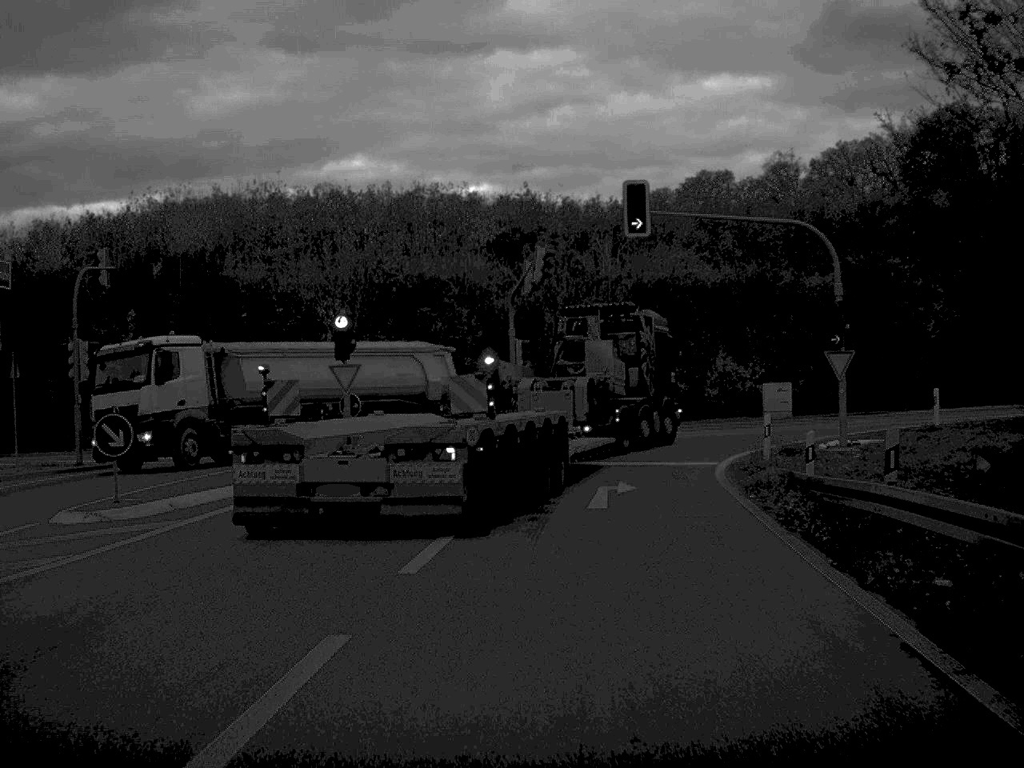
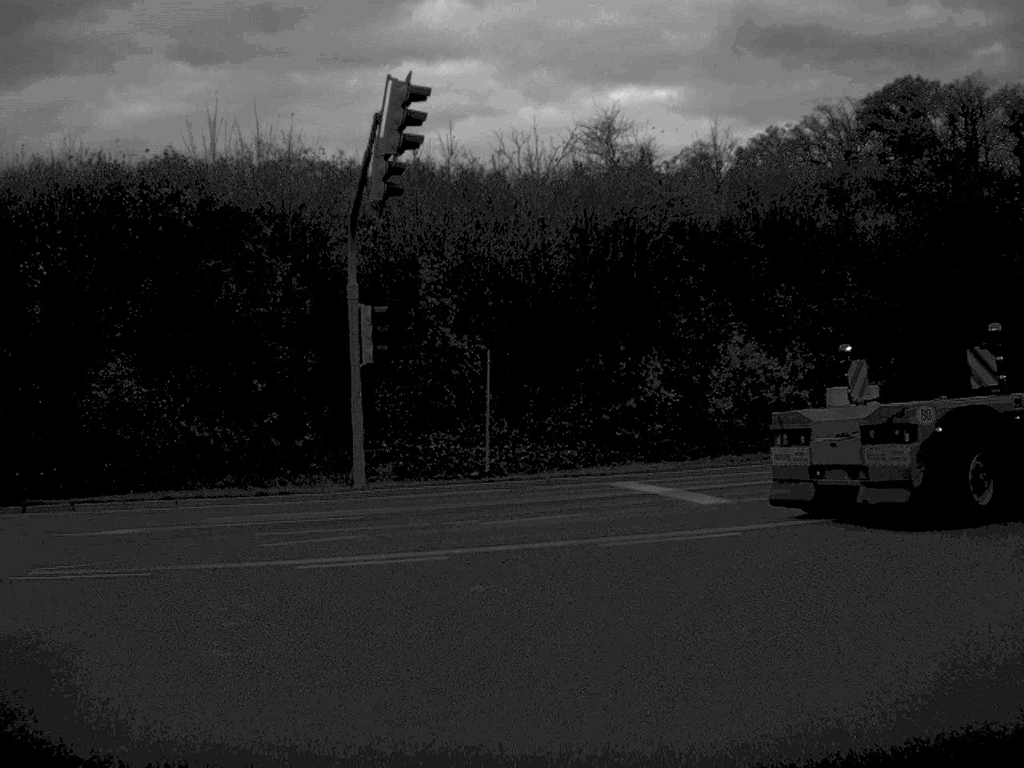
(+0.8, +23.8) m; +5°
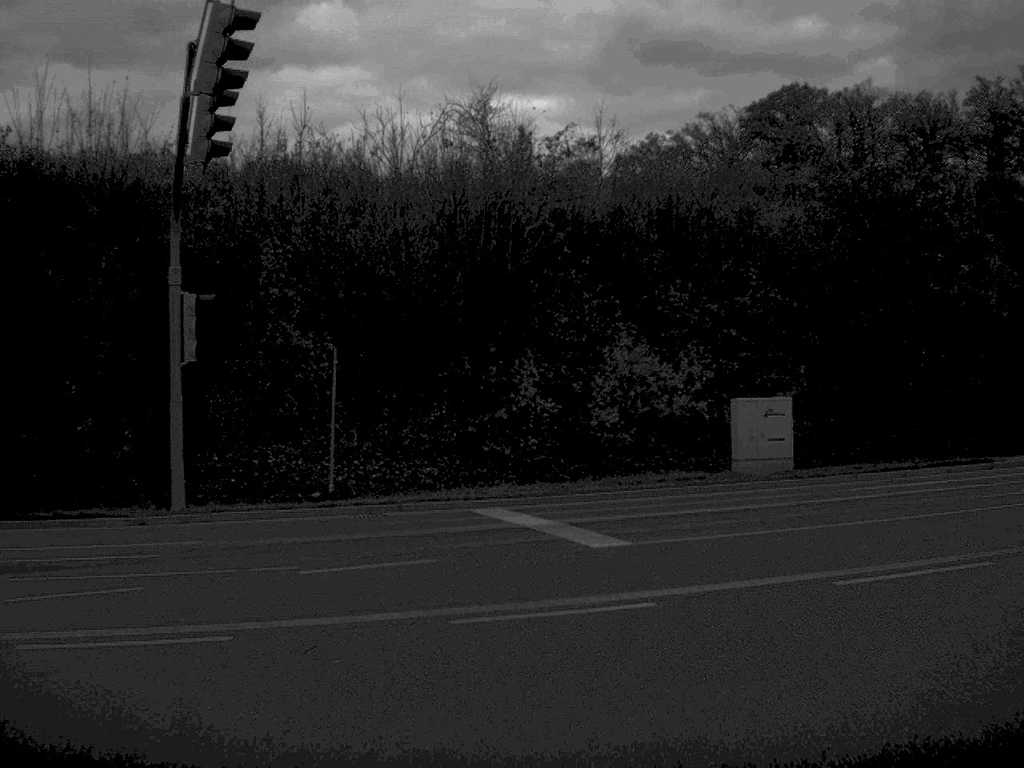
(+0.2, +4.1) m; +6°
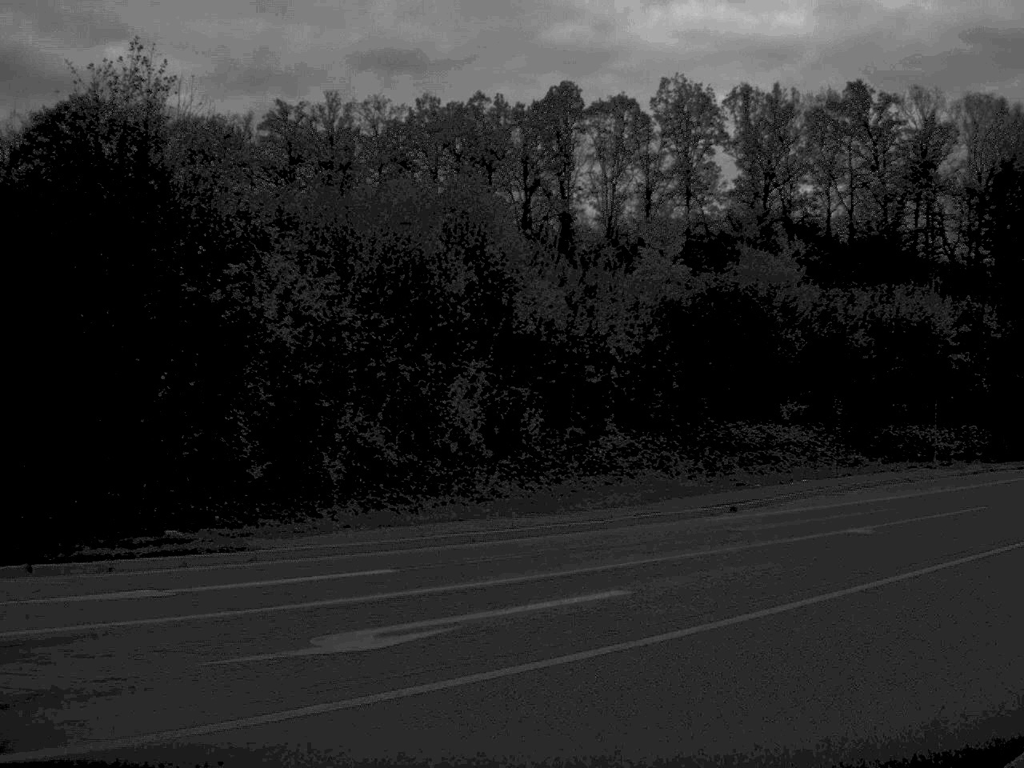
(+2.4, +8.6) m; +33°
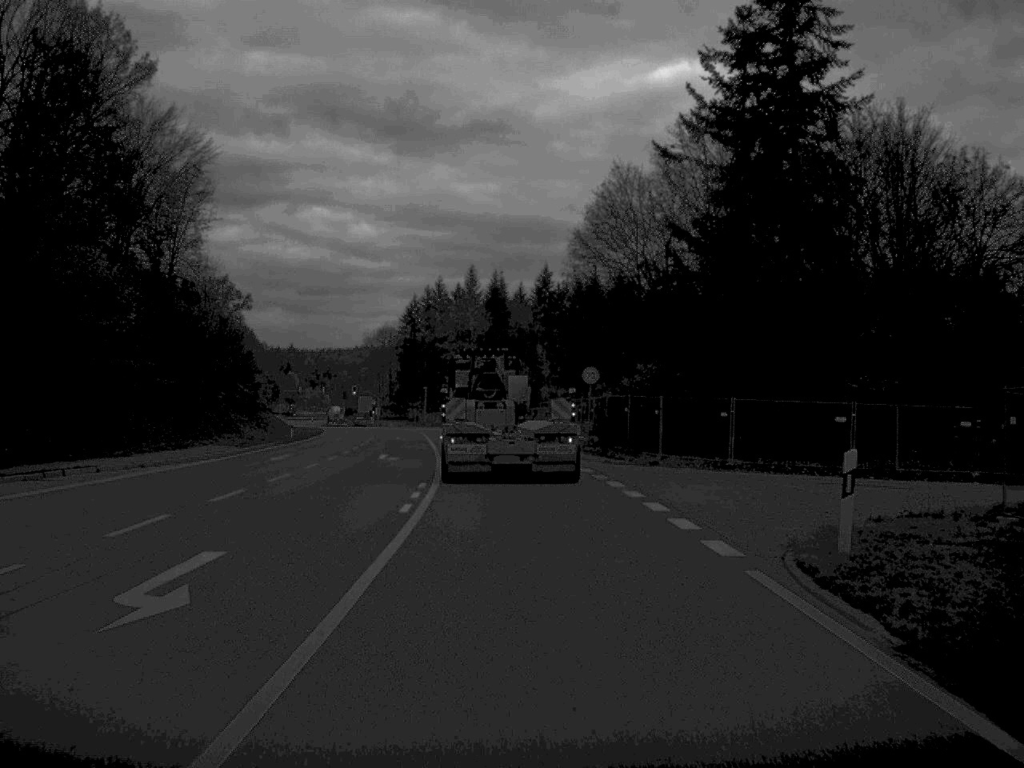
(+14.9, +25.8) m; +38°
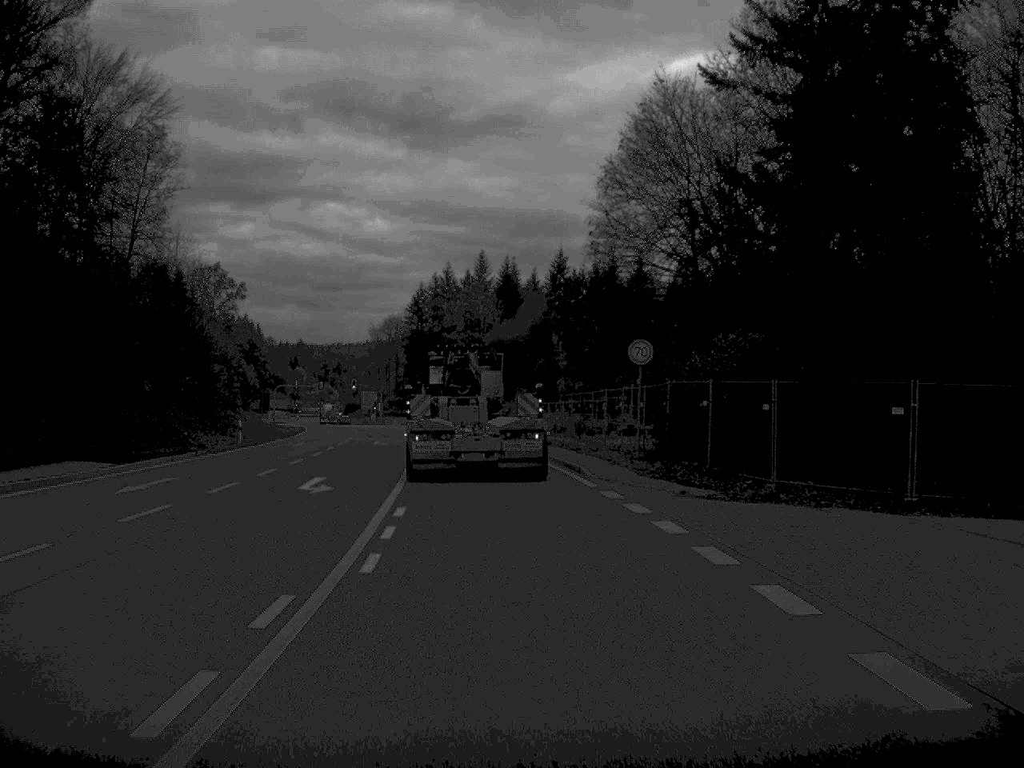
(-0.1, +16.2) m; -1°
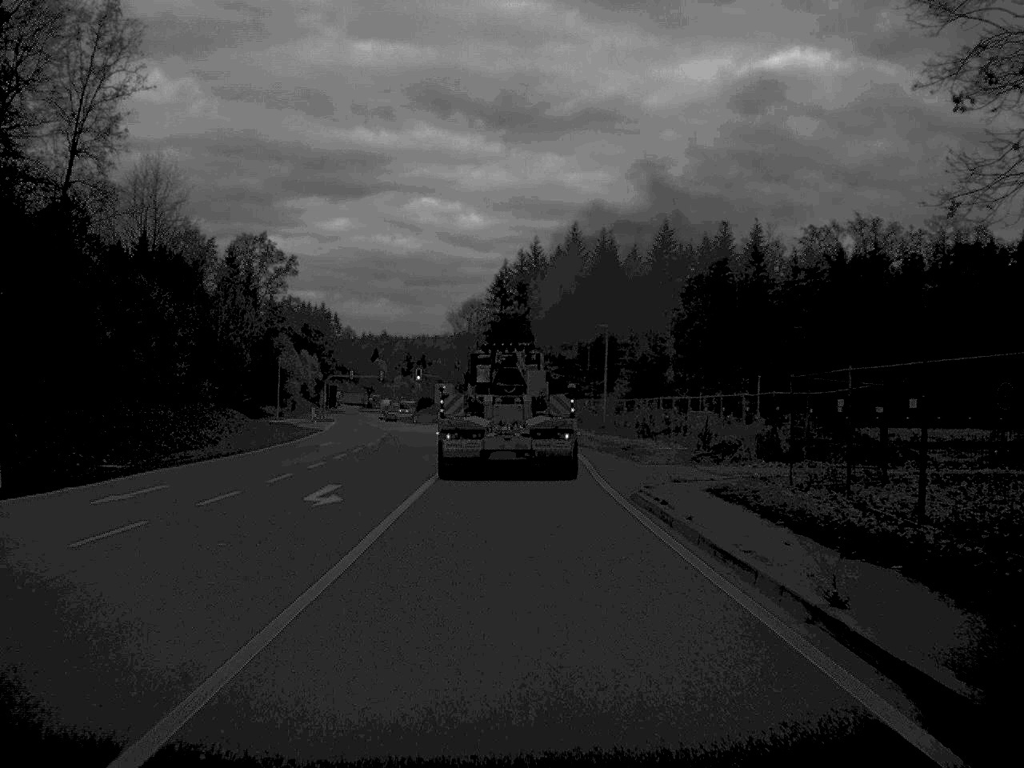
(-1.2, +33.3) m; -4°
